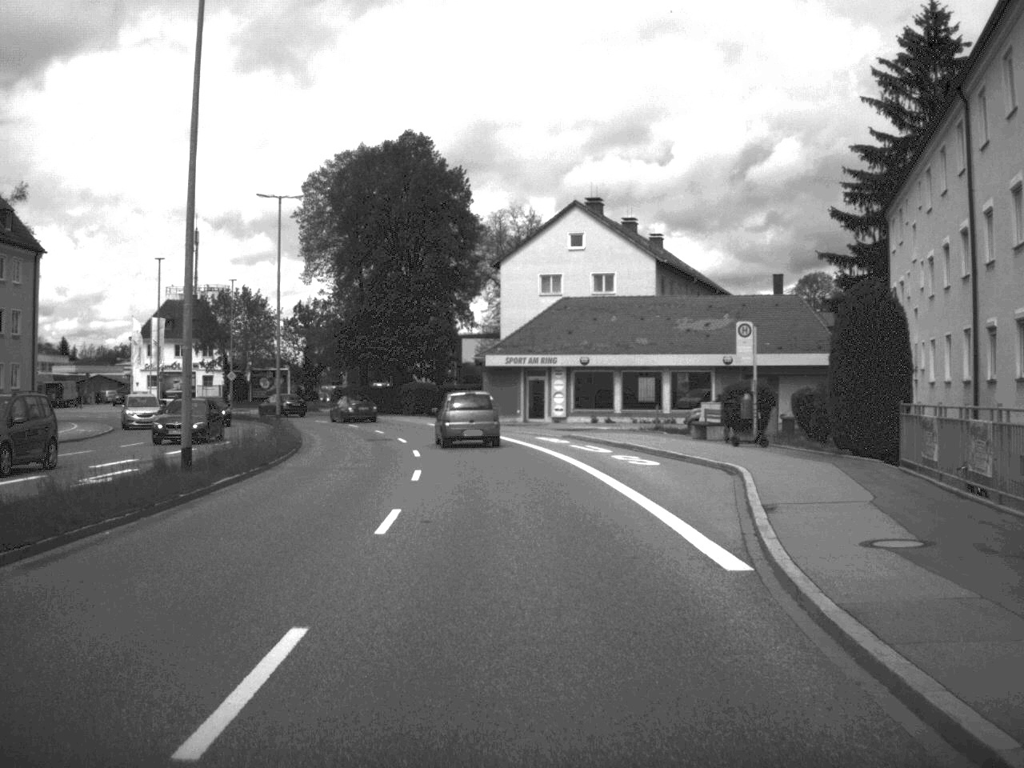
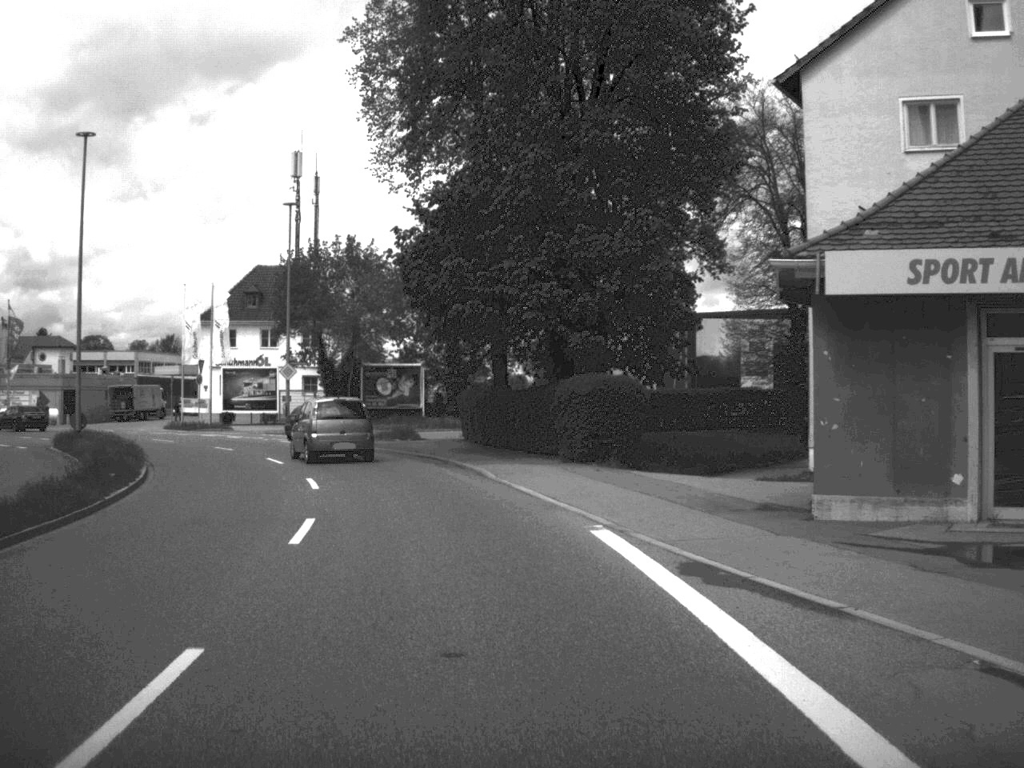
(-2.6, +44.9) m; -10°
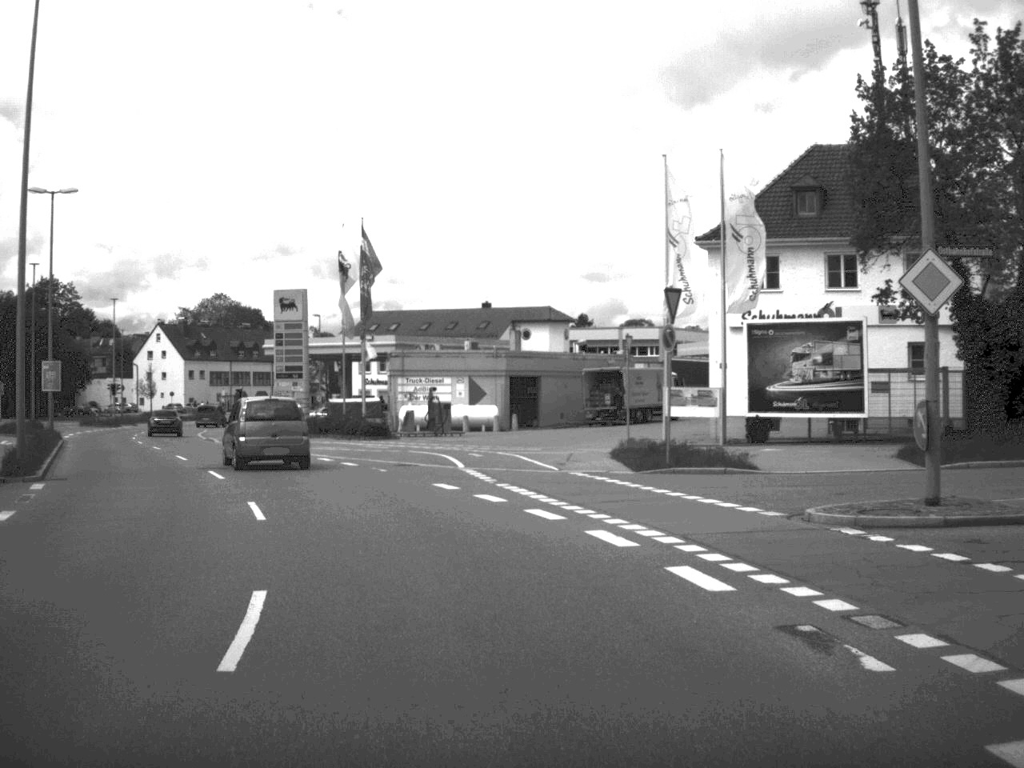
(-8.2, +41.3) m; -26°
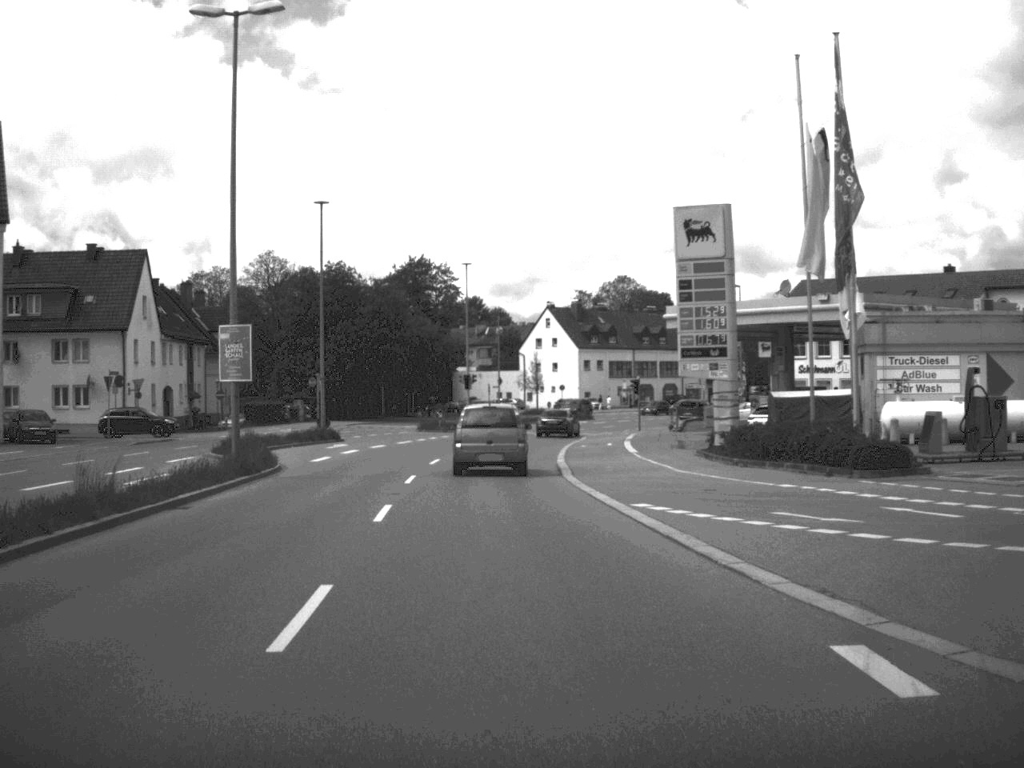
(-4.5, +25.6) m; -18°
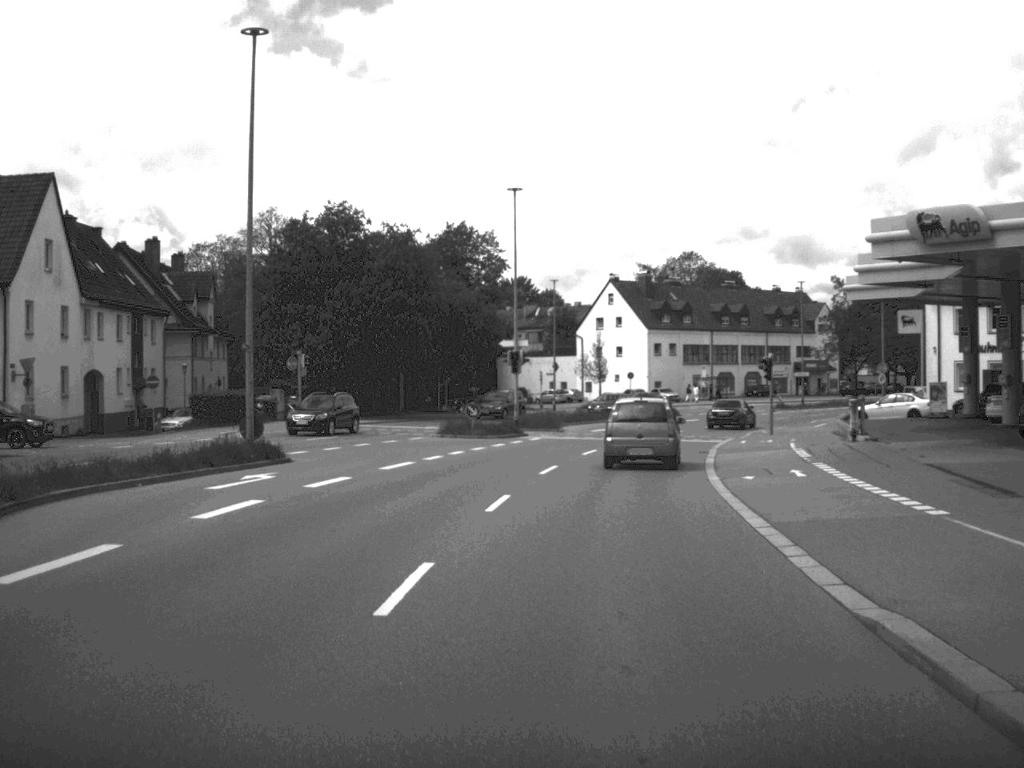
(-1.1, +25.4) m; -2°
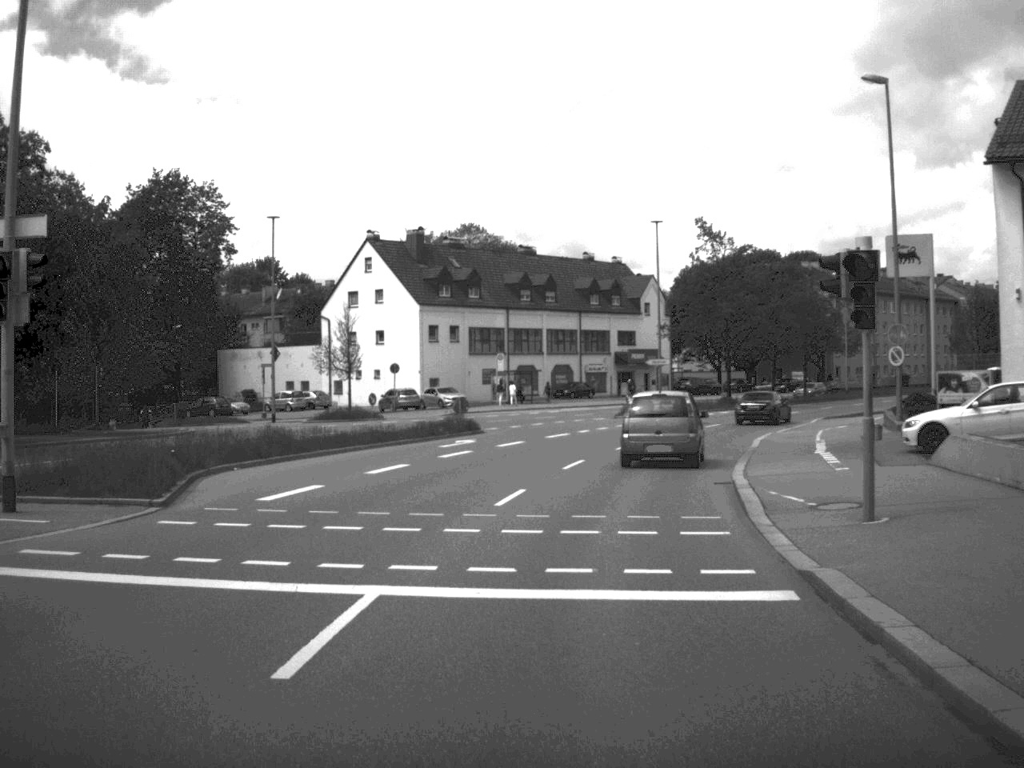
(+3.1, +37.2) m; +10°
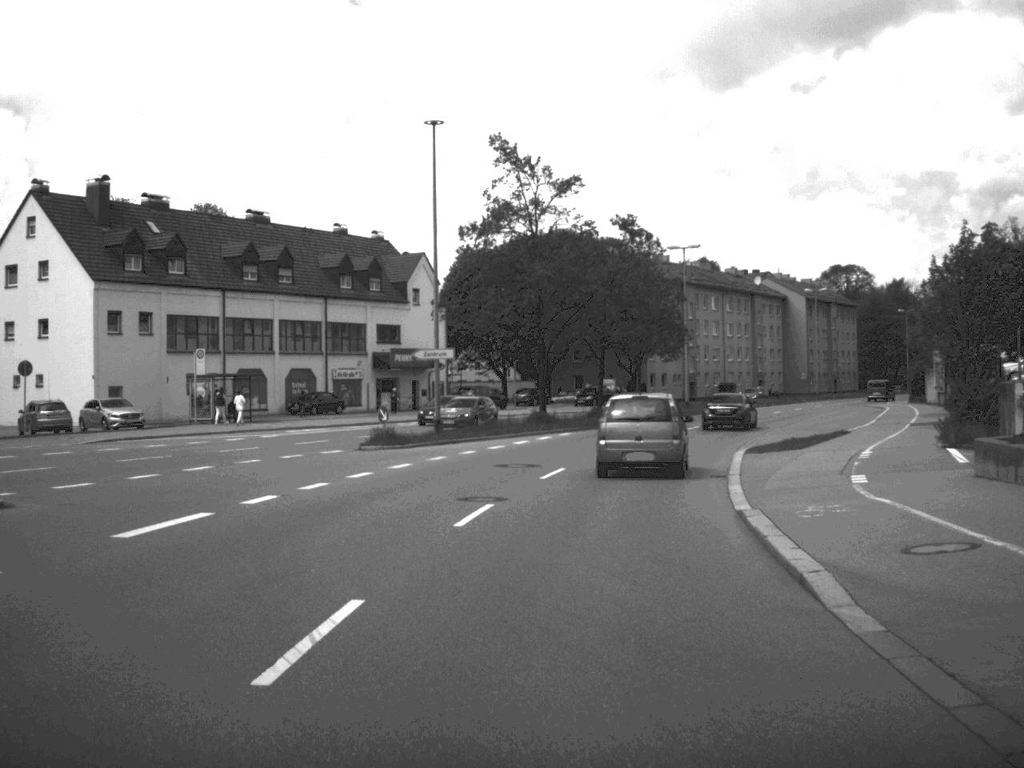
(+2.4, +27.7) m; +10°
